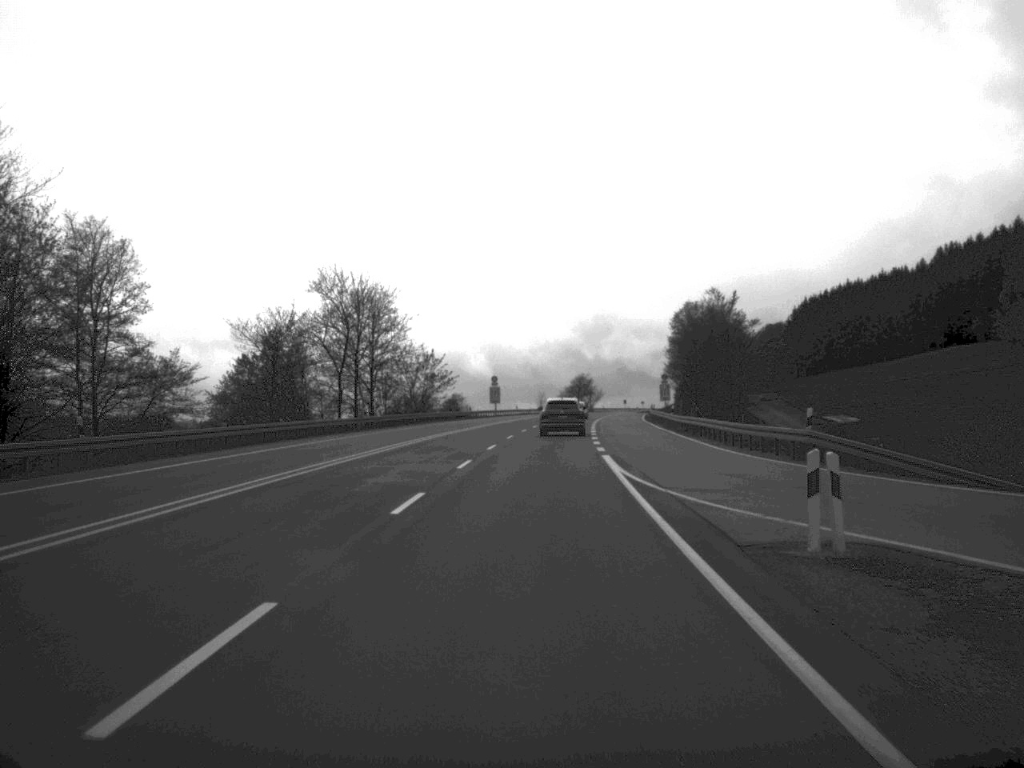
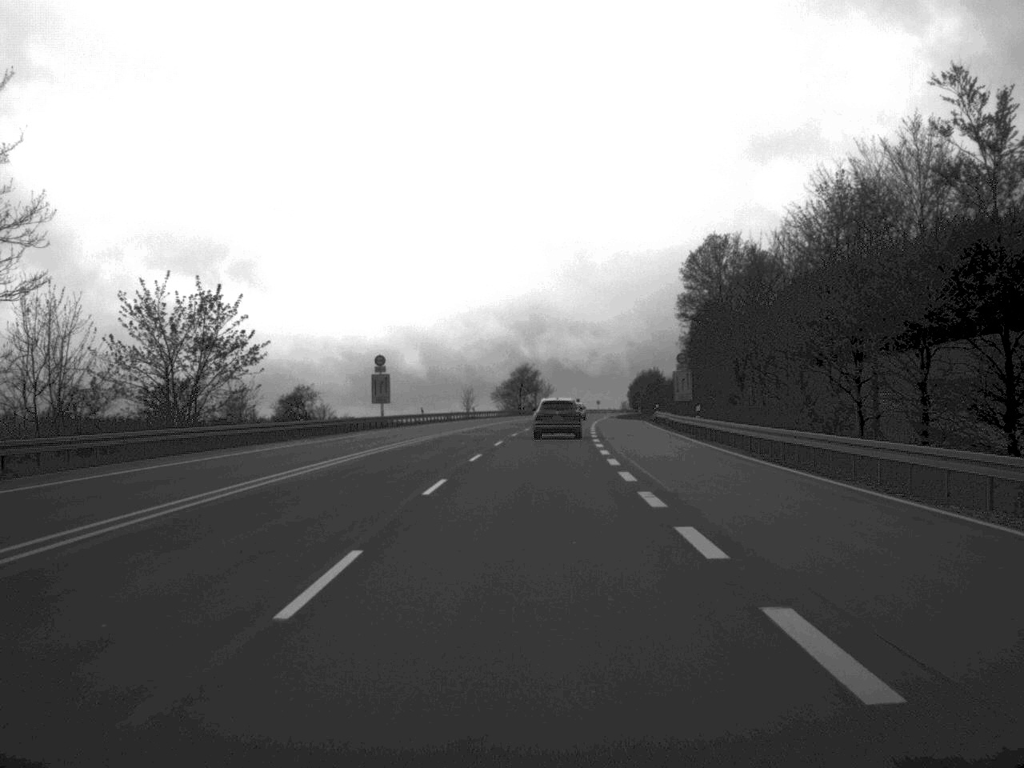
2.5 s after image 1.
(+1.6, +67.6) m; +3°
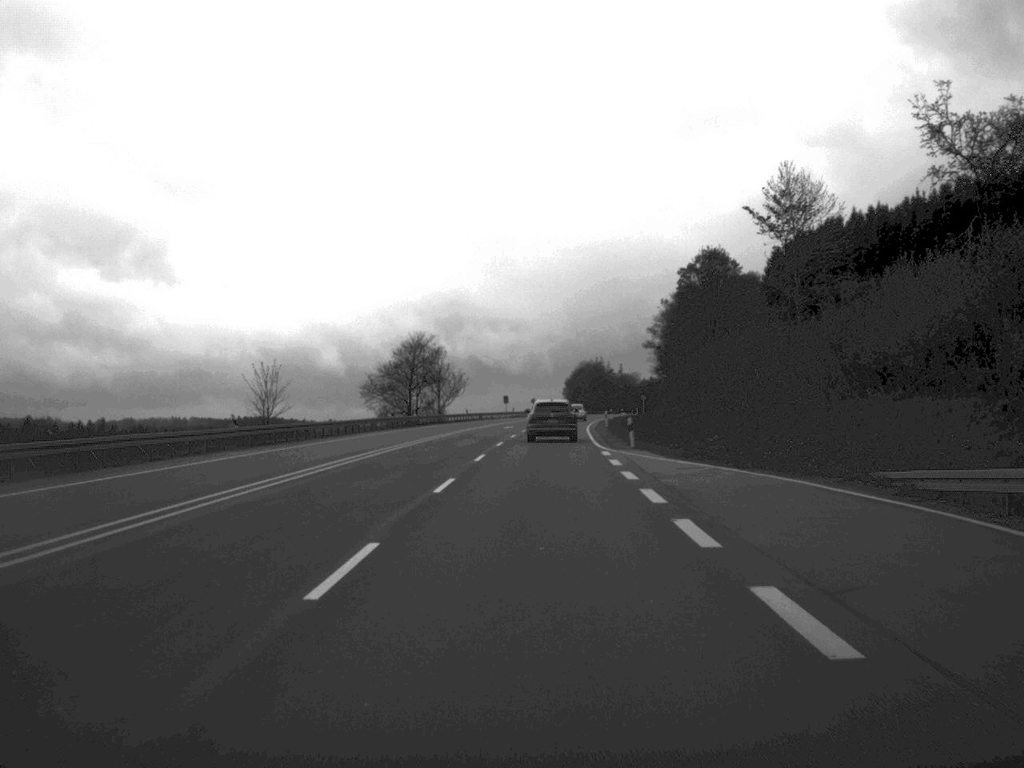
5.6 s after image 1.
(+2.3, +82.0) m; +3°
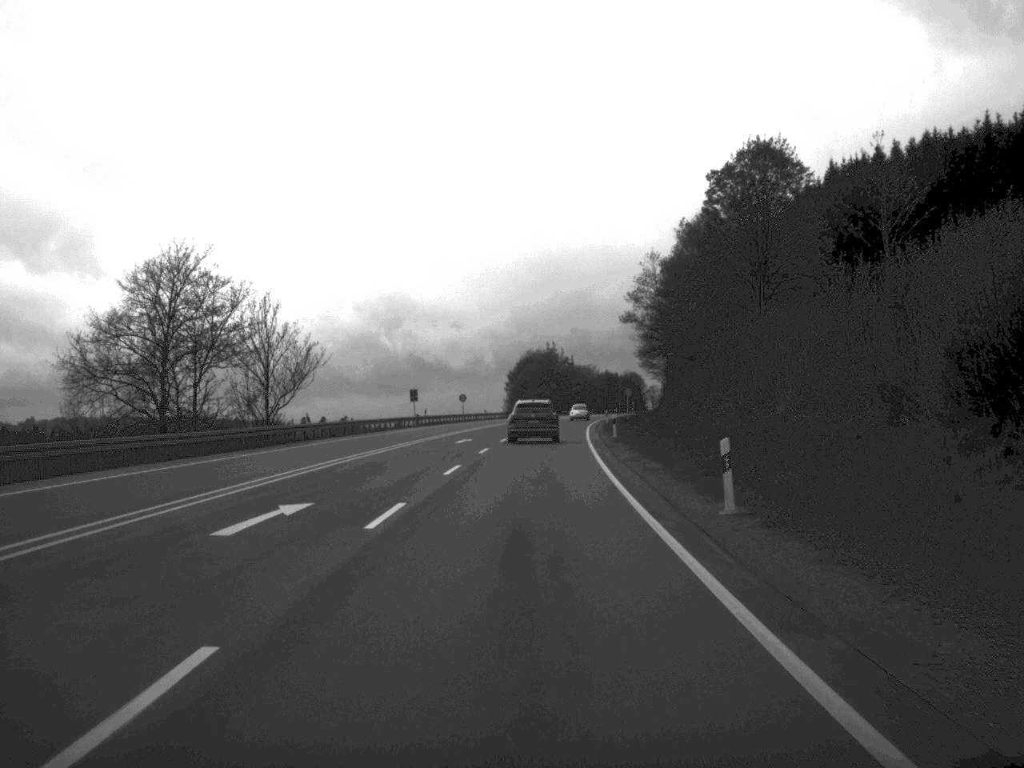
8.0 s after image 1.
(+1.5, +65.0) m; +2°
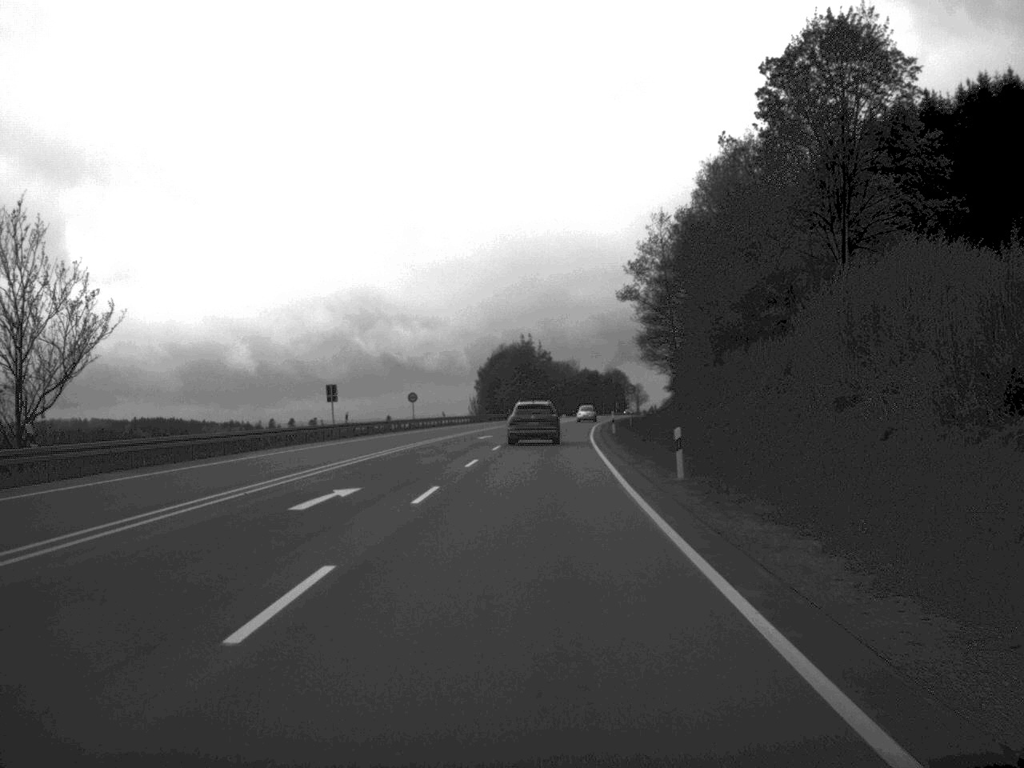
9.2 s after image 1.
(+0.3, +31.2) m; +1°
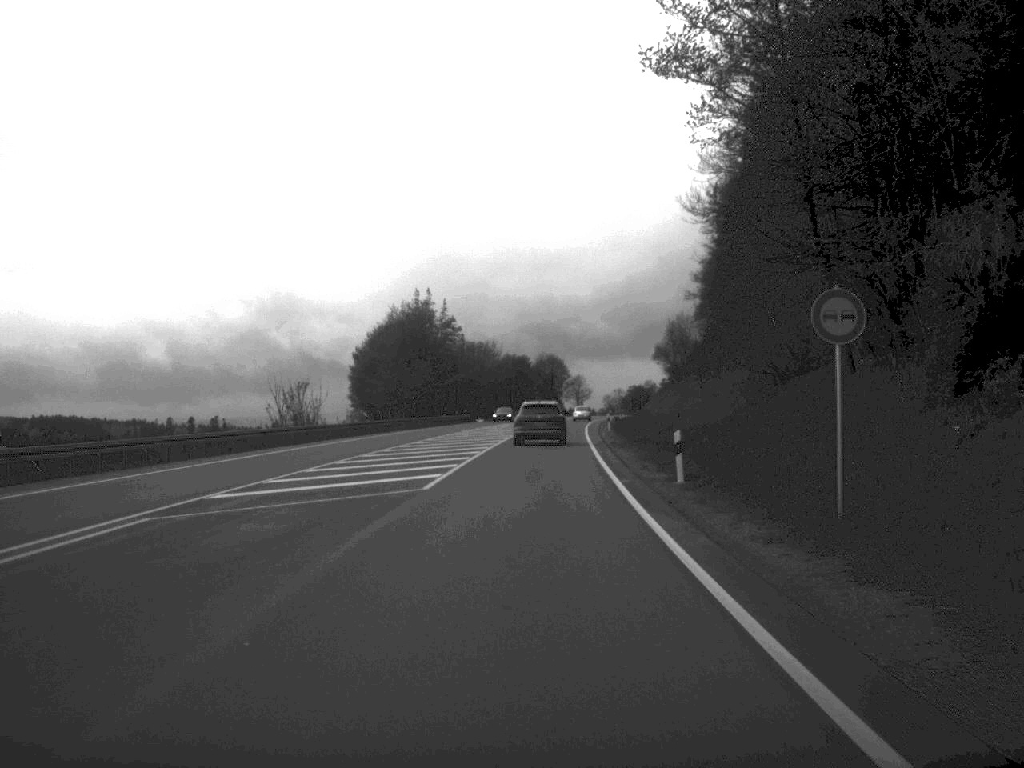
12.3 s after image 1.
(+2.5, +80.0) m; +3°
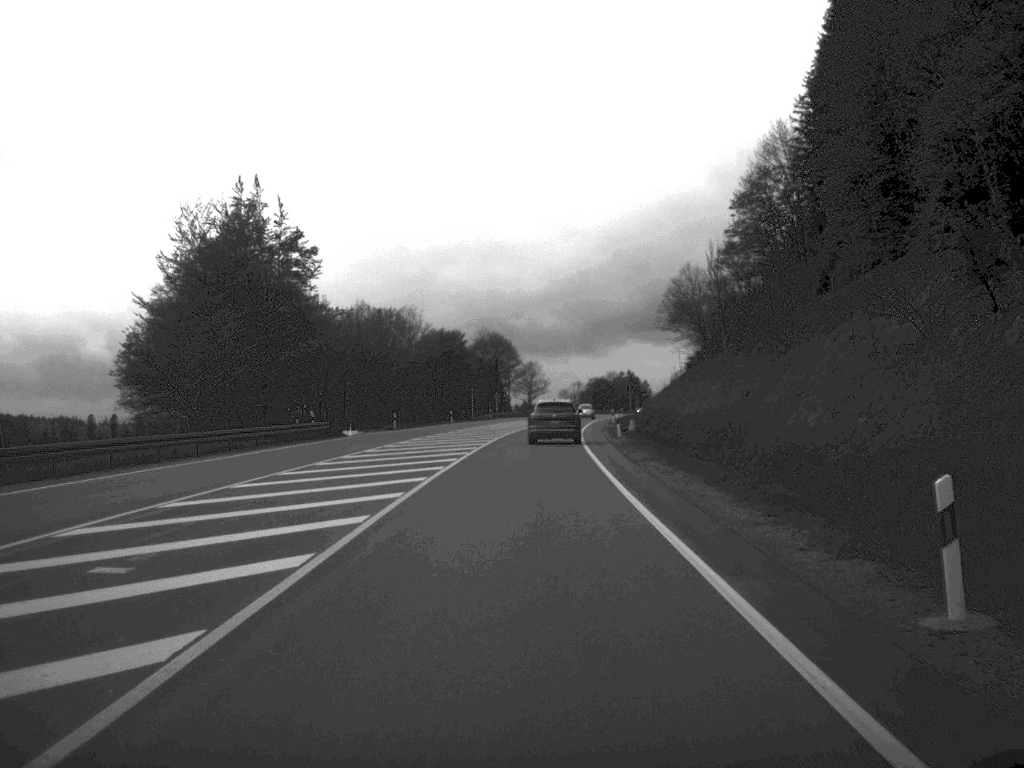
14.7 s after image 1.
(+1.3, +64.6) m; +2°
